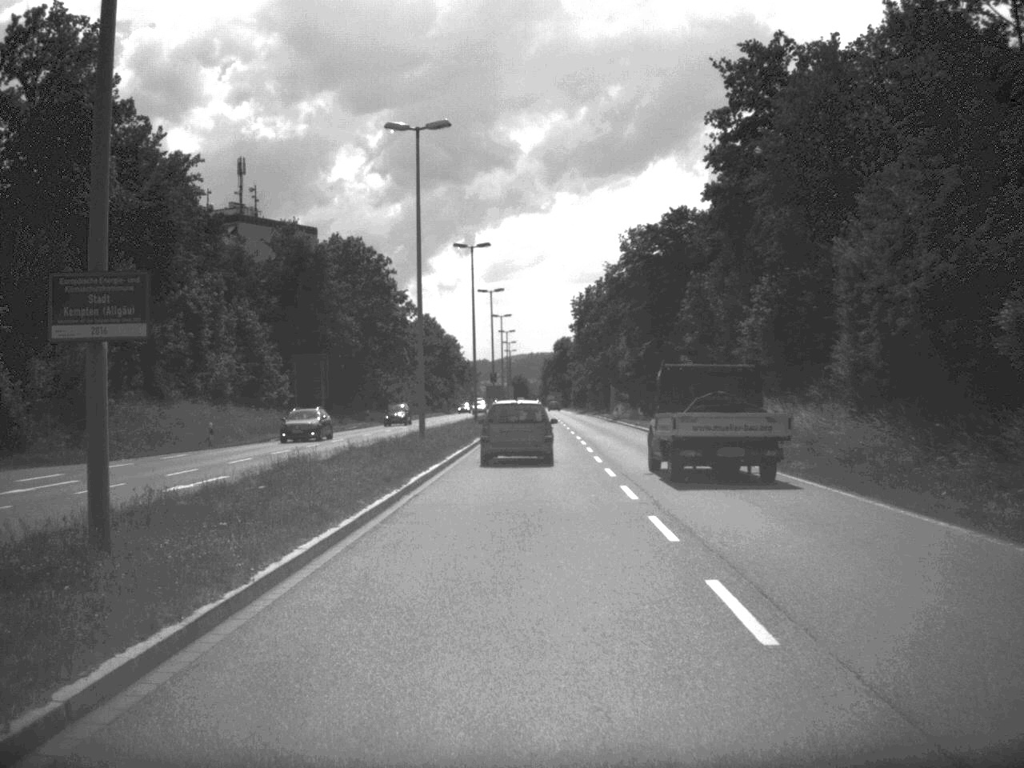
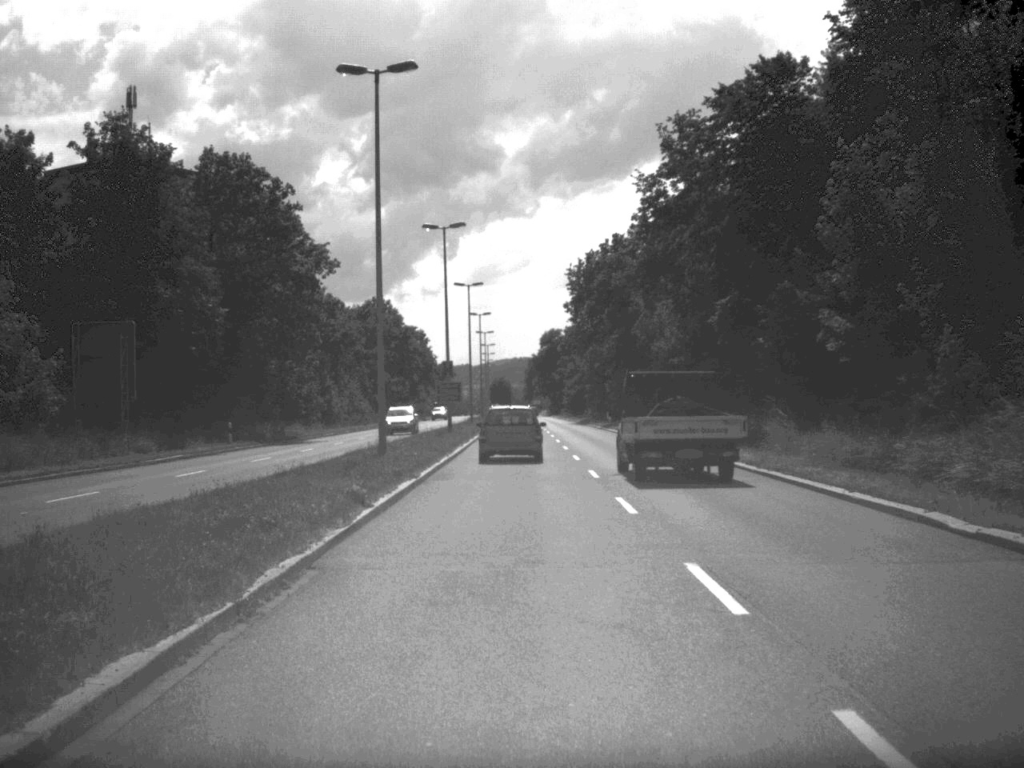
(+0.3, +39.6) m; +1°
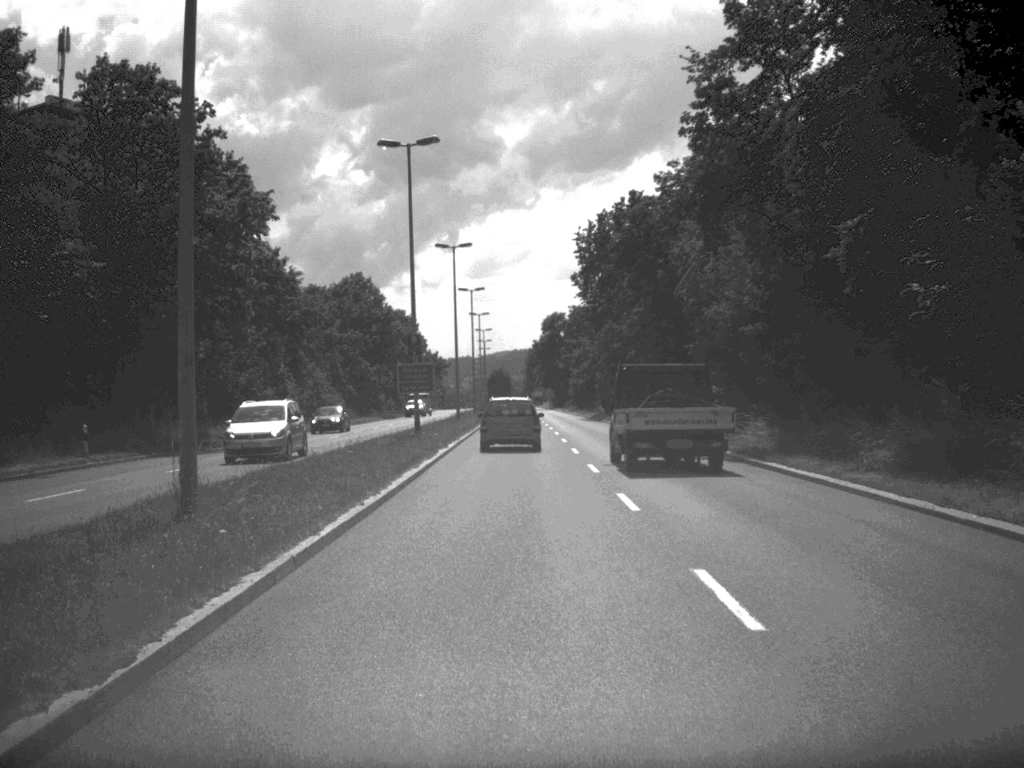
(0.0, +18.6) m; 0°
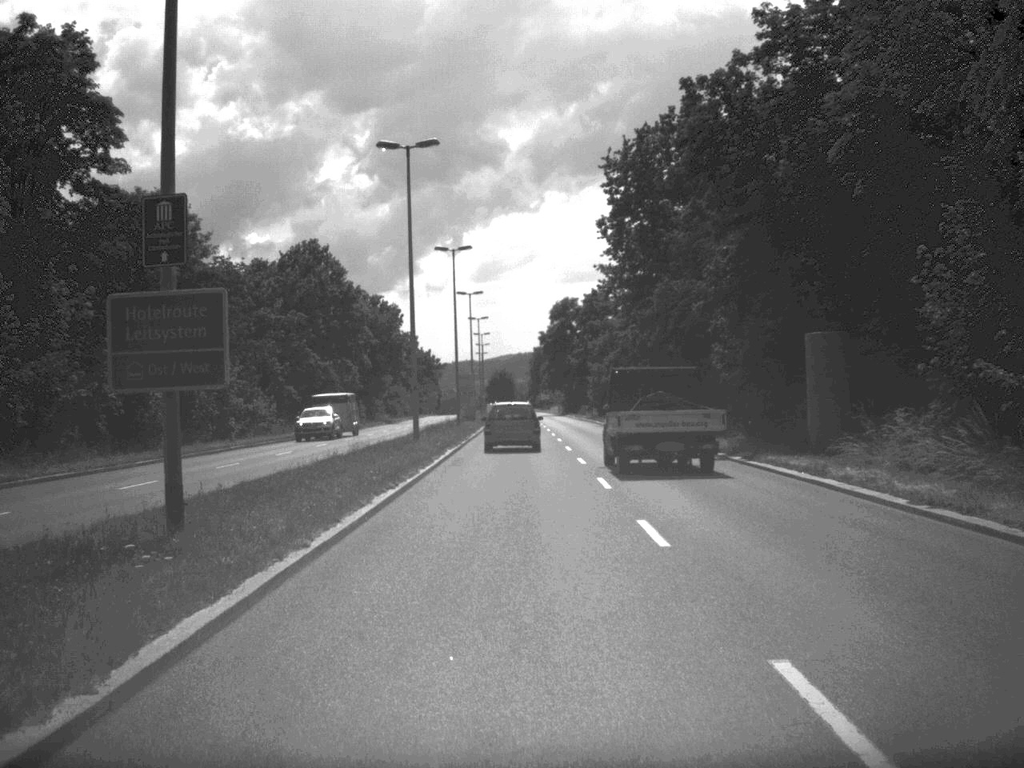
(-0.1, +30.2) m; 0°
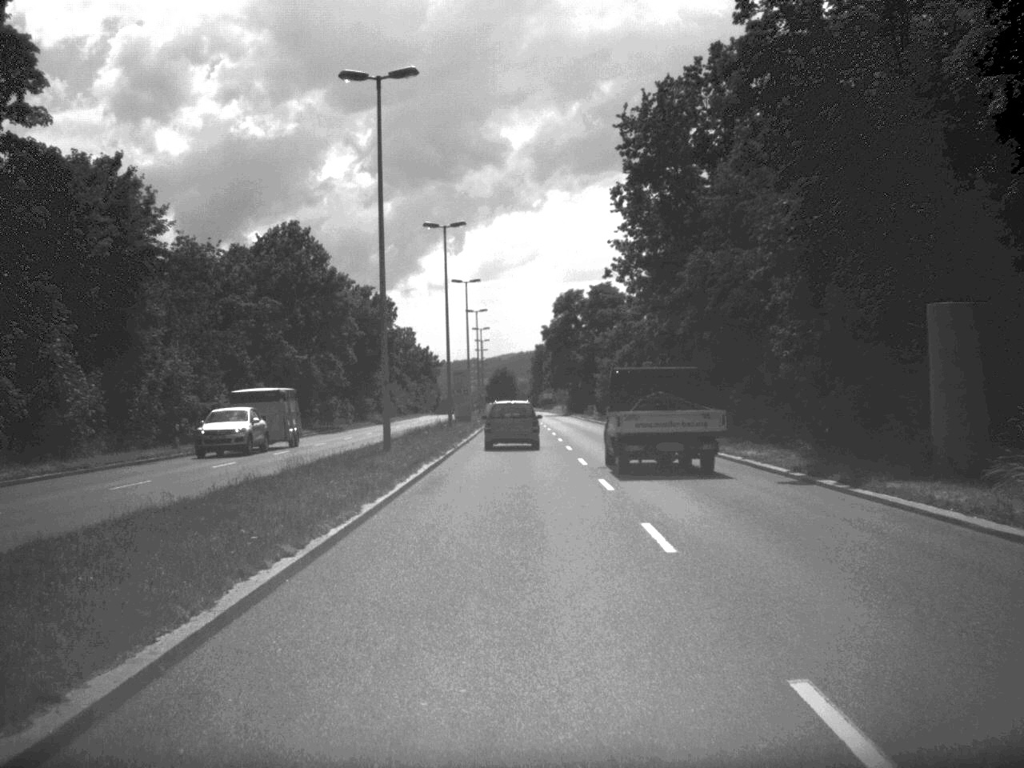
(0.0, +9.3) m; 0°
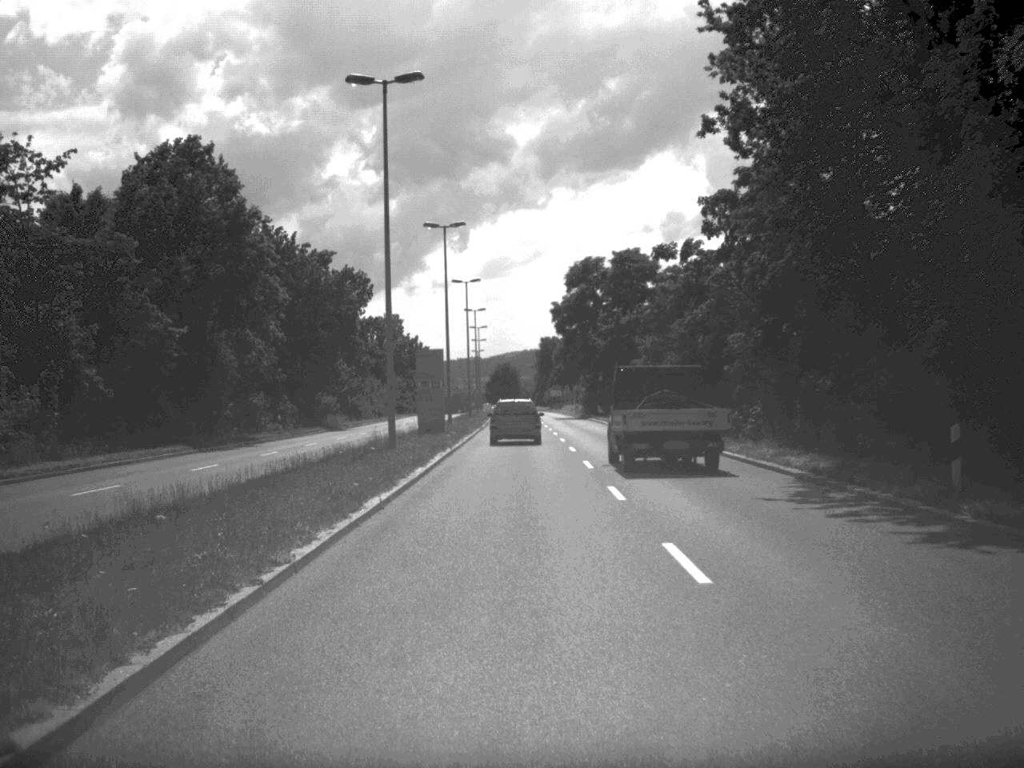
(-0.1, +28.8) m; 0°
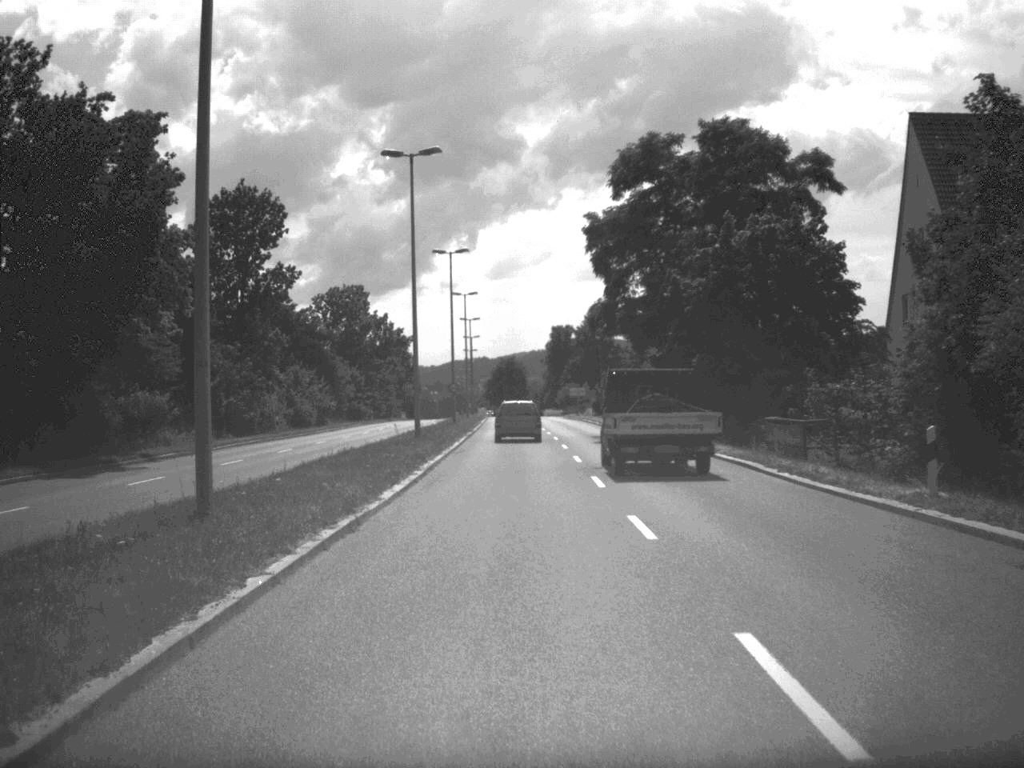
(-0.1, +49.0) m; 0°
